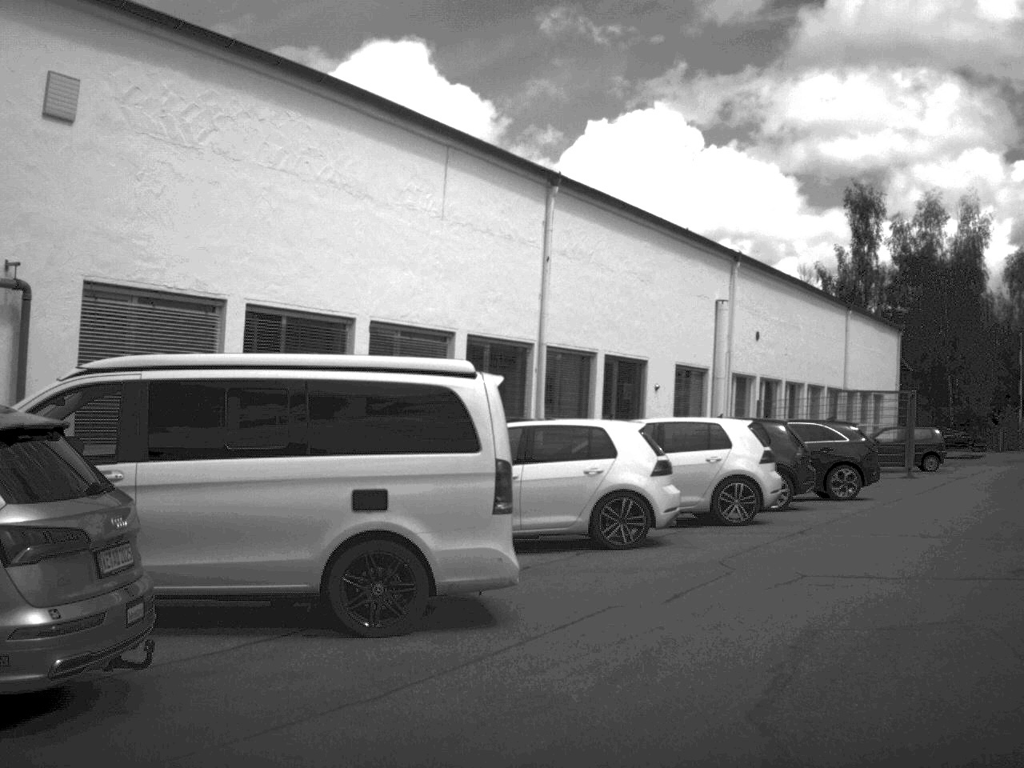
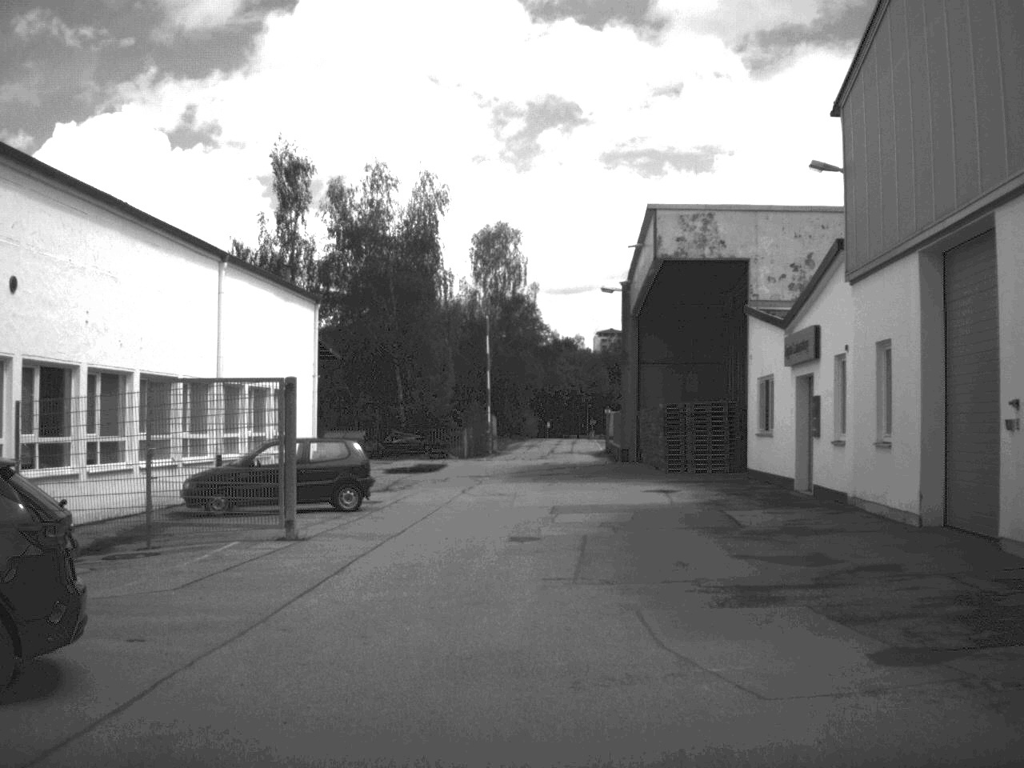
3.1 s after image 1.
(+4.9, +14.4) m; +24°
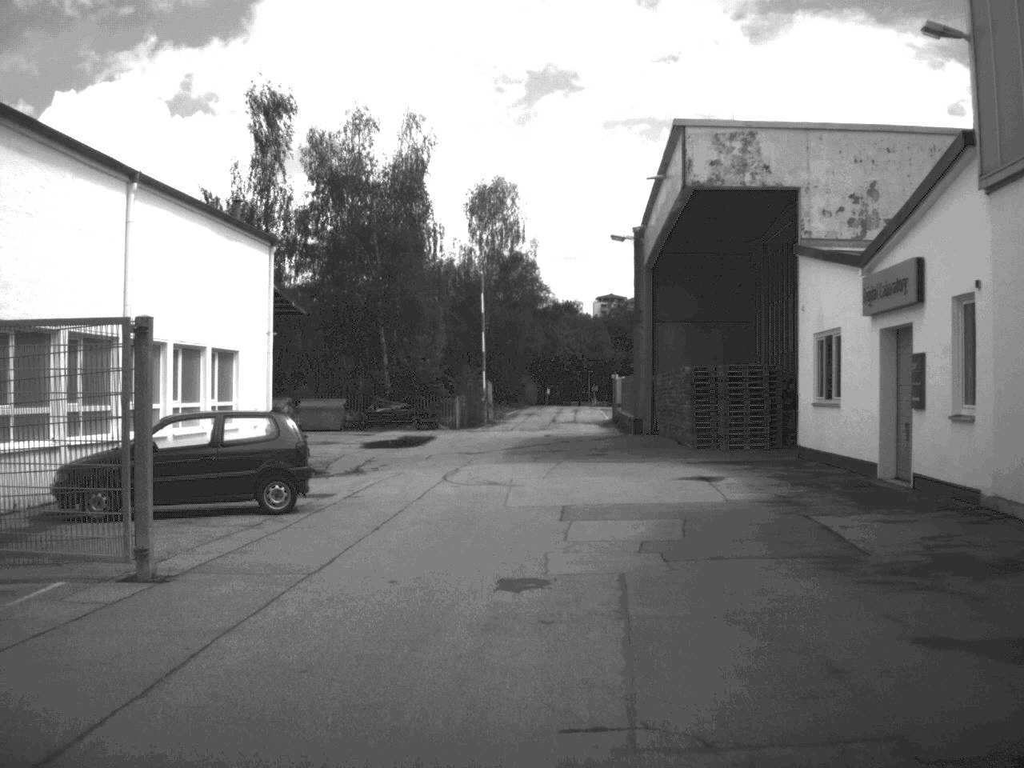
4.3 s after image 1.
(0.0, +6.7) m; 0°
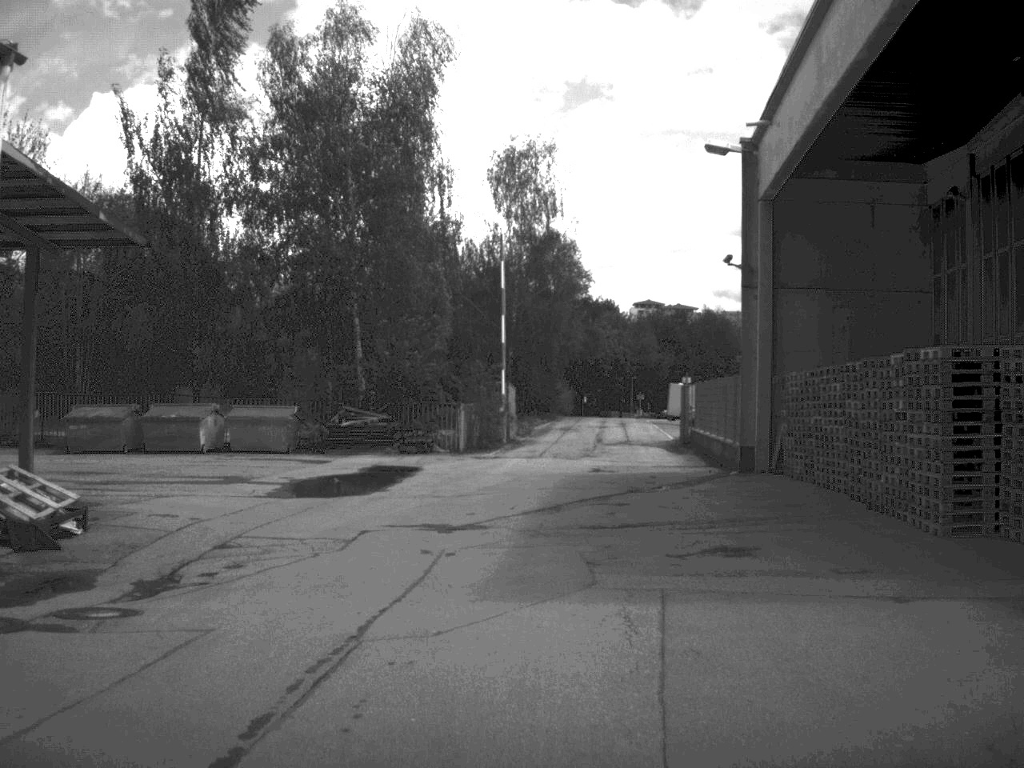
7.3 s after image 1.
(-0.1, +18.6) m; -2°
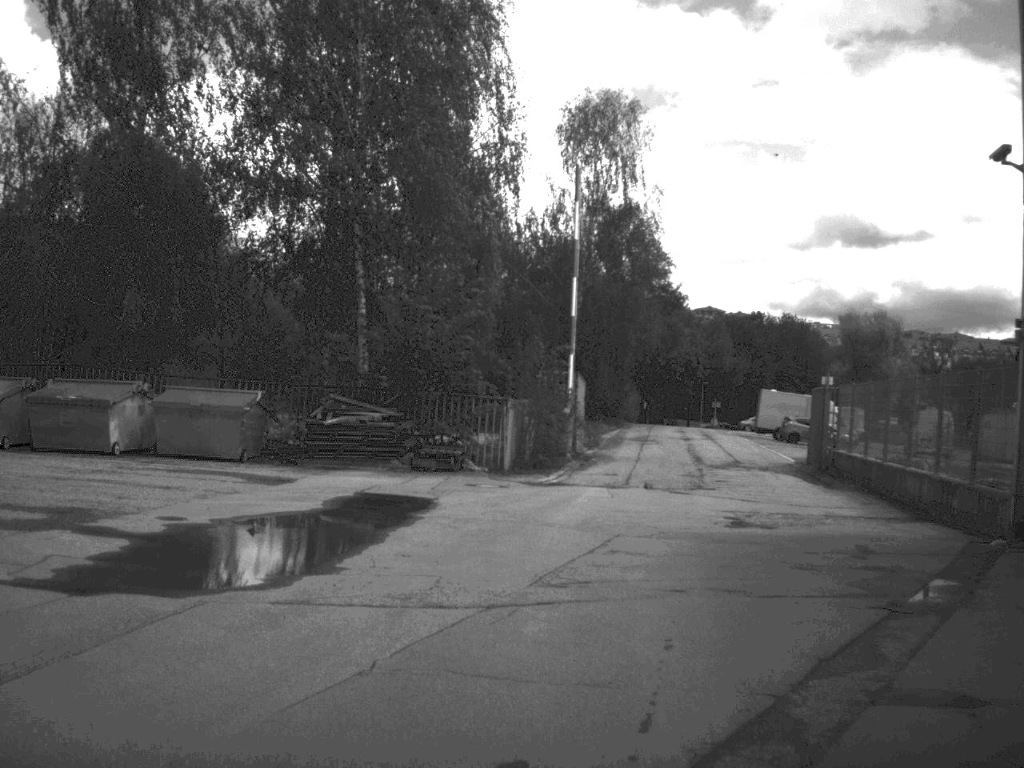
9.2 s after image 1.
(-0.5, +13.5) m; -2°
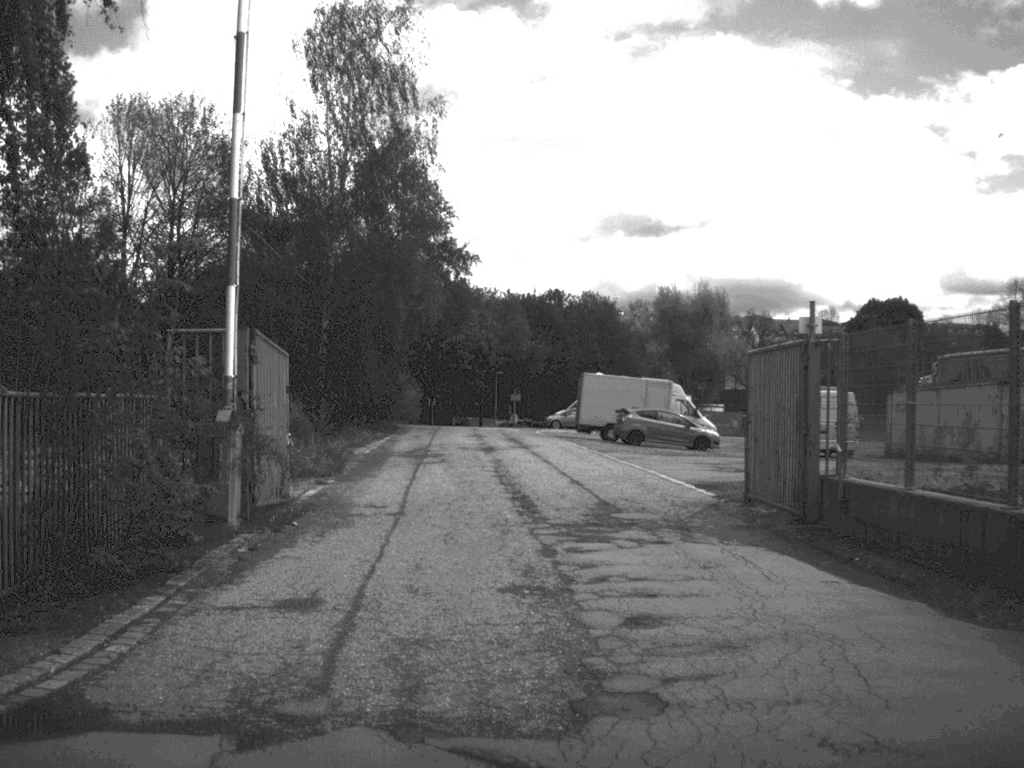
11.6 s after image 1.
(+1.7, +18.5) m; +9°
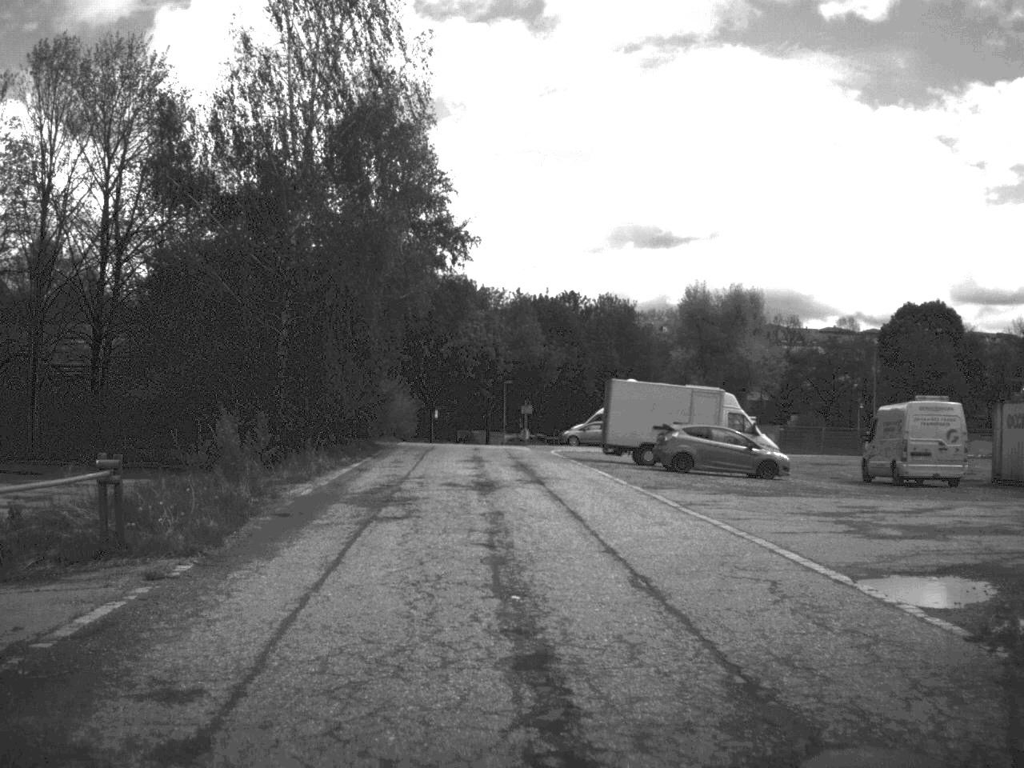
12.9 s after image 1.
(0.0, +10.8) m; -1°
